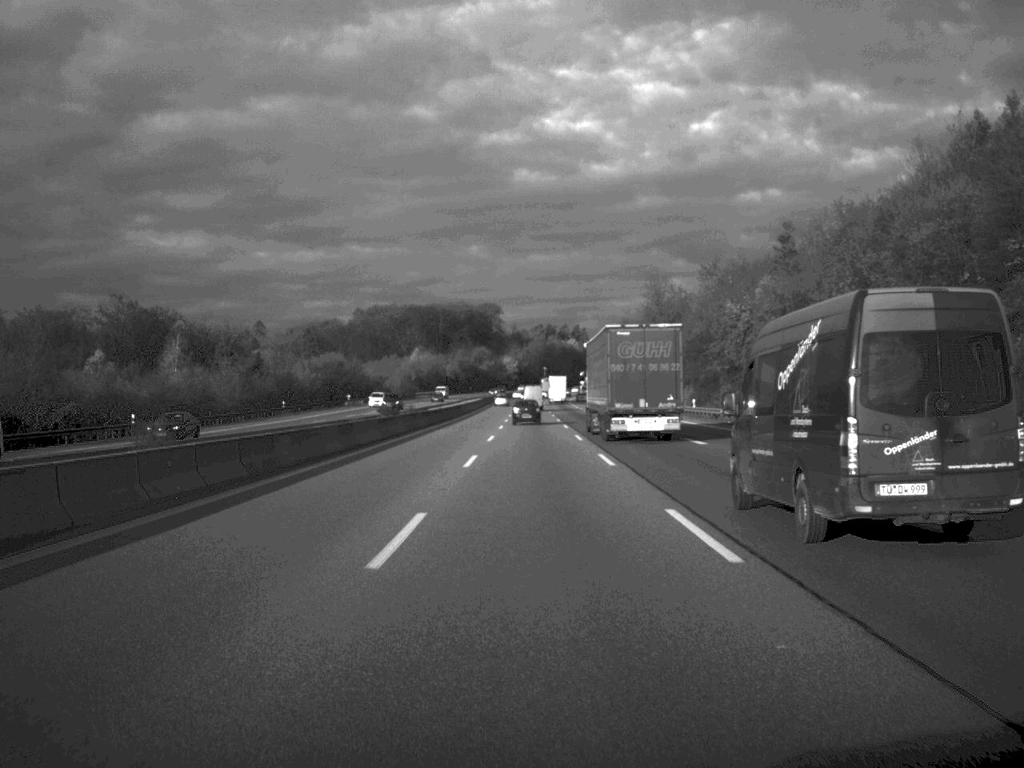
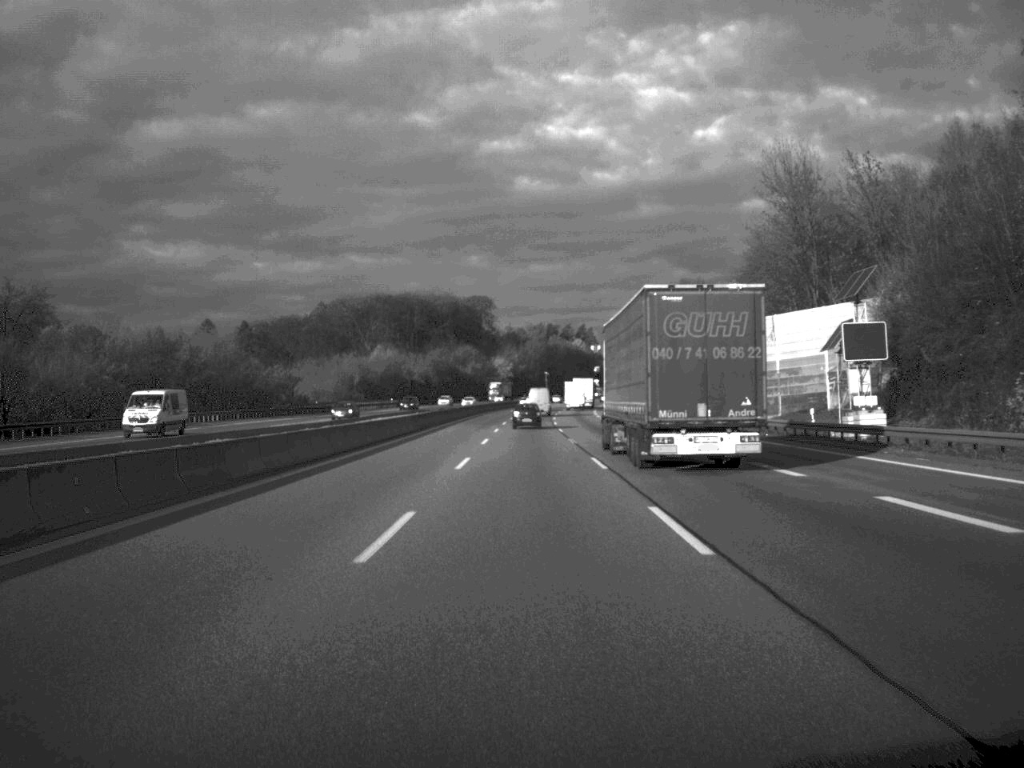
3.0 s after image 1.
(+0.2, +87.9) m; 0°
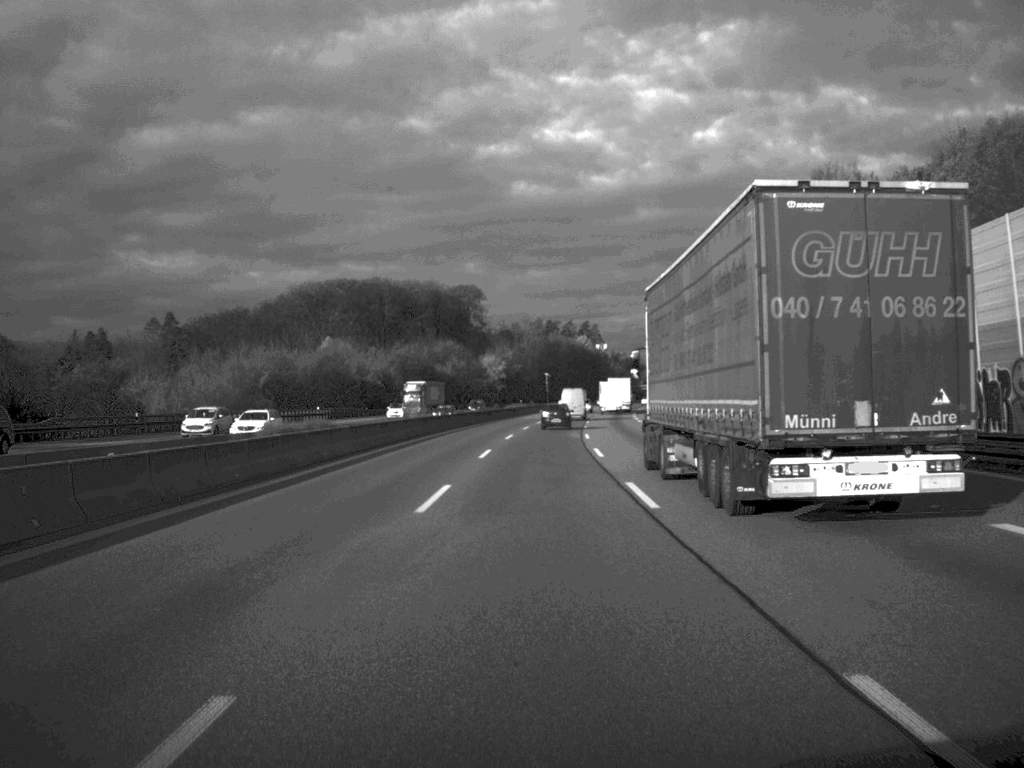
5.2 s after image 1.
(-0.1, +65.4) m; 0°
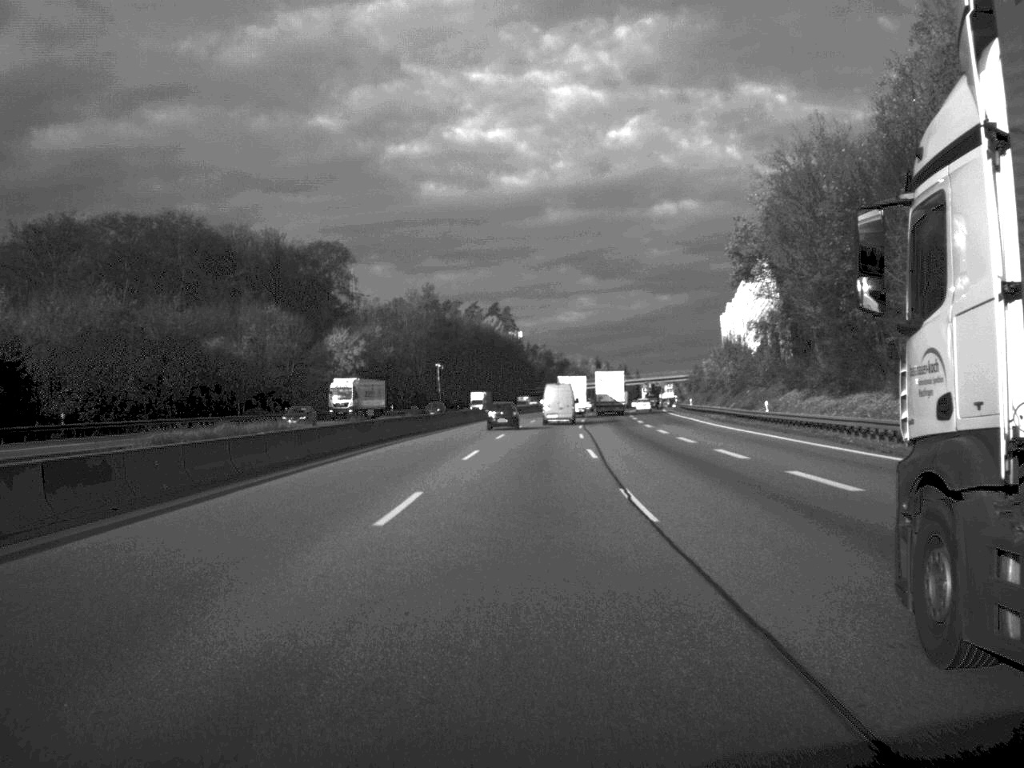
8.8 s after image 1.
(+3.8, +108.5) m; +4°
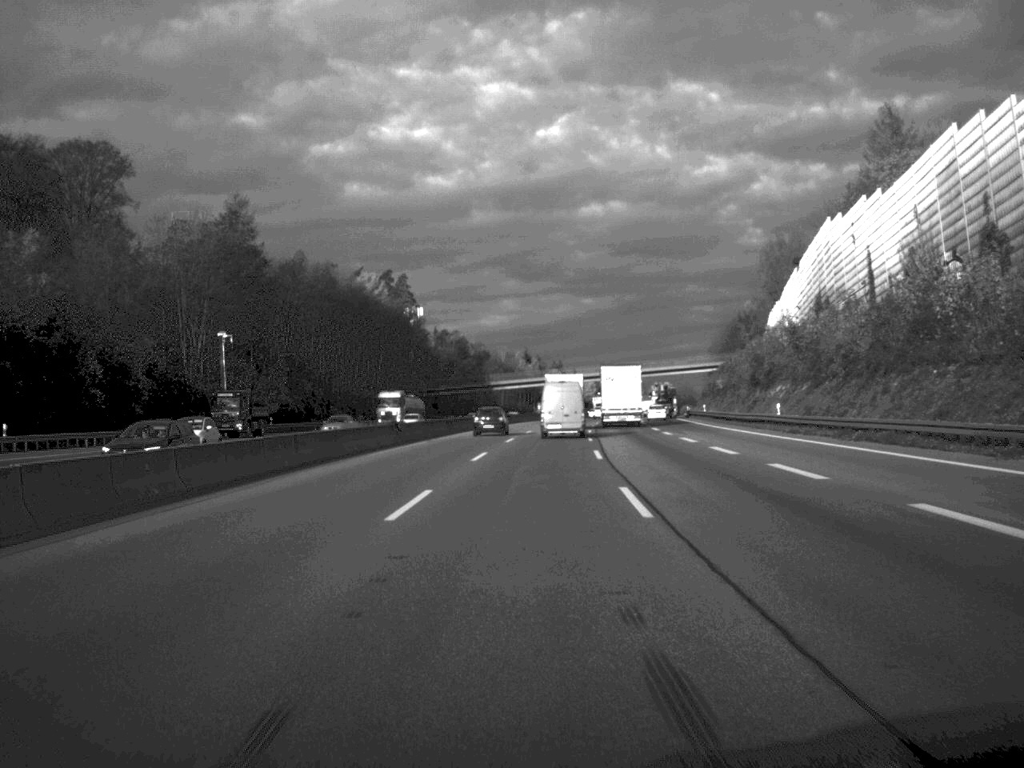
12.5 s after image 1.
(+3.2, +105.1) m; +4°
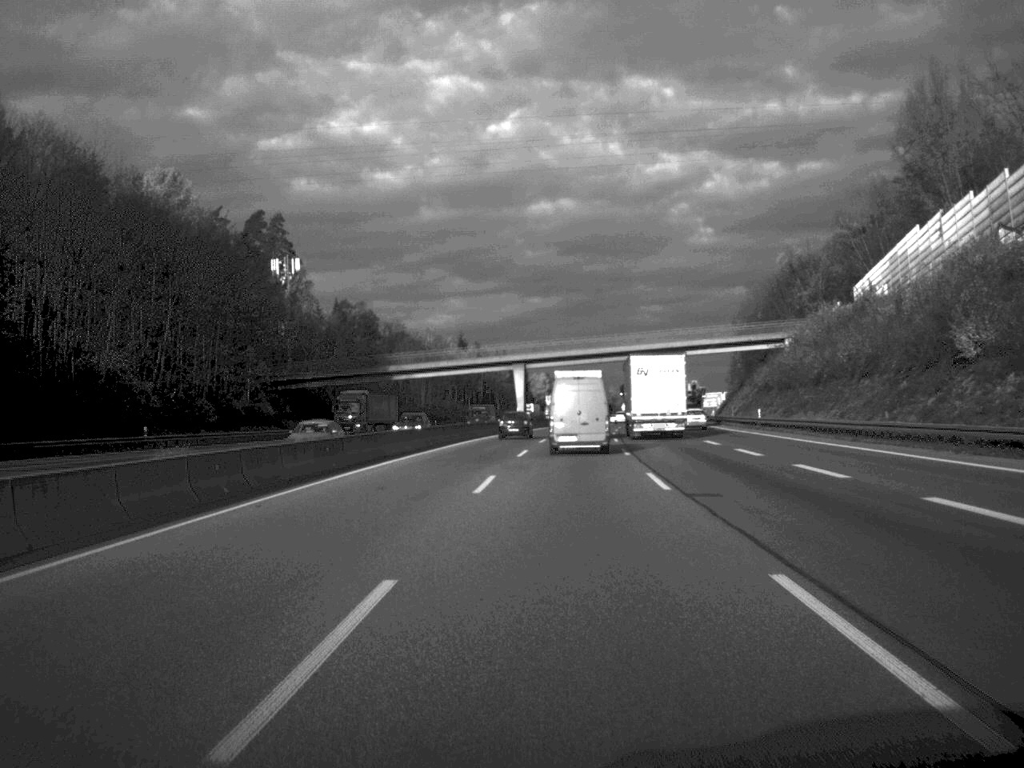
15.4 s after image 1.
(+2.0, +82.0) m; +2°
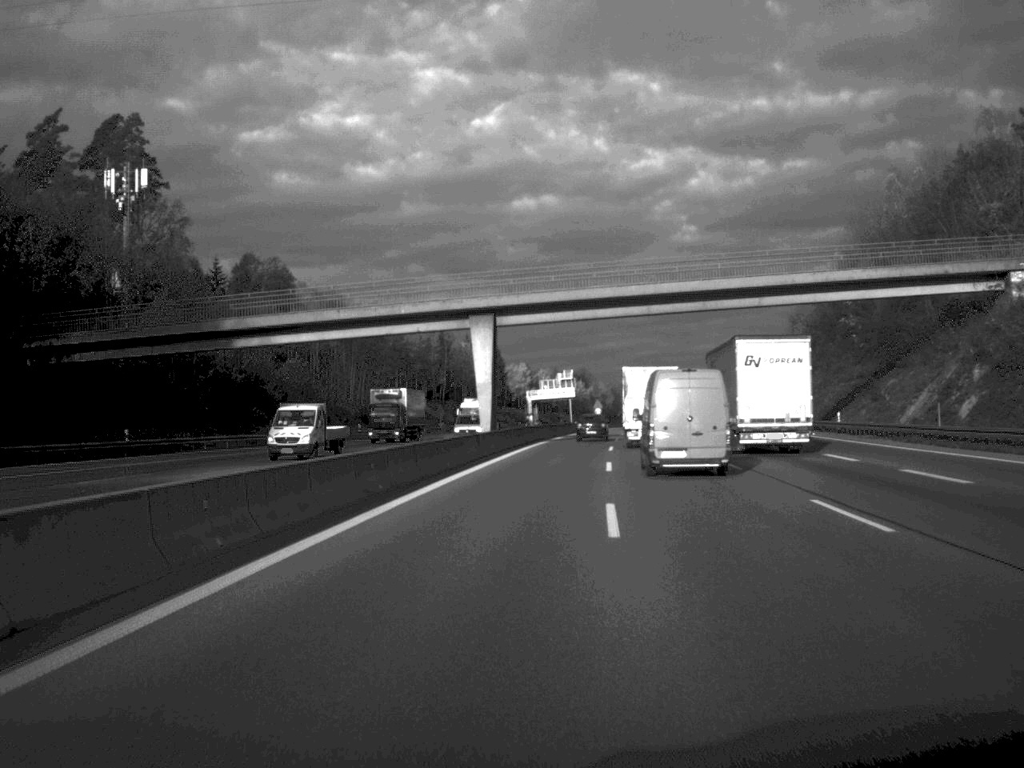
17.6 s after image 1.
(+0.3, +61.1) m; +1°
